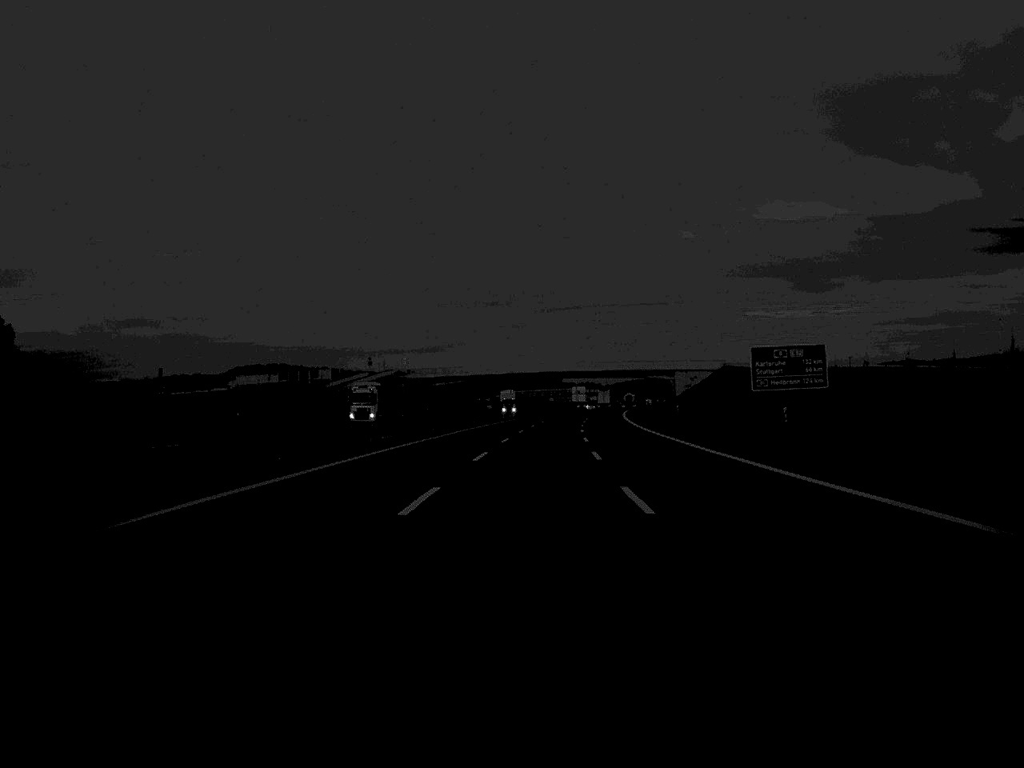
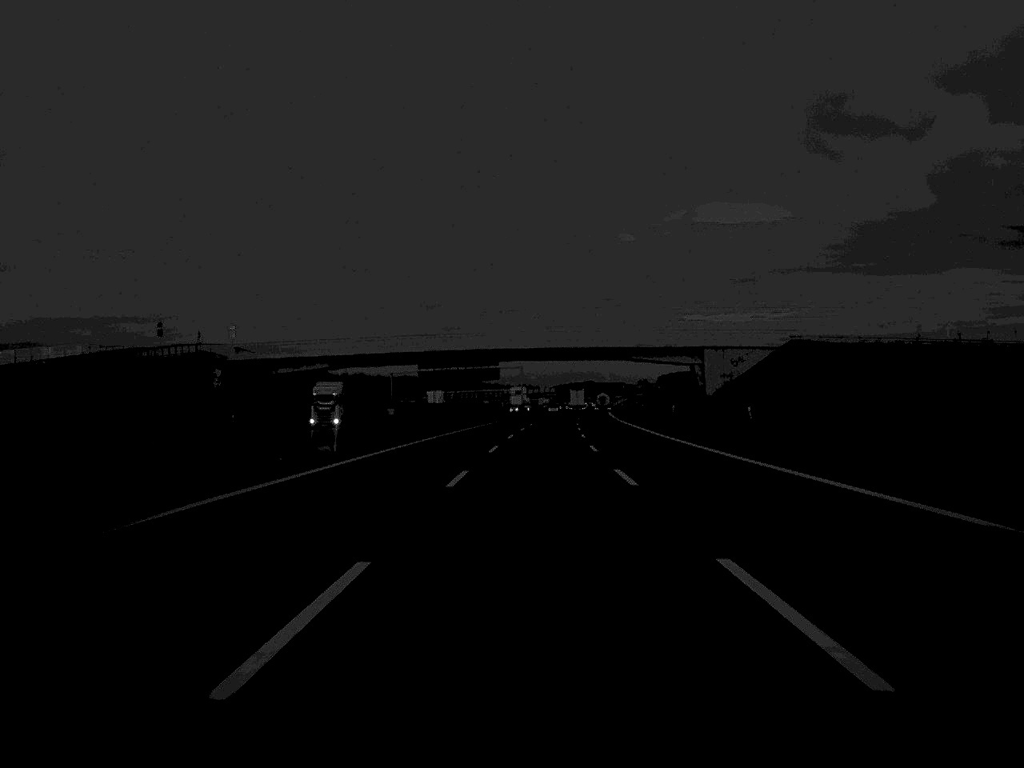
(+2.6, +99.7) m; +3°
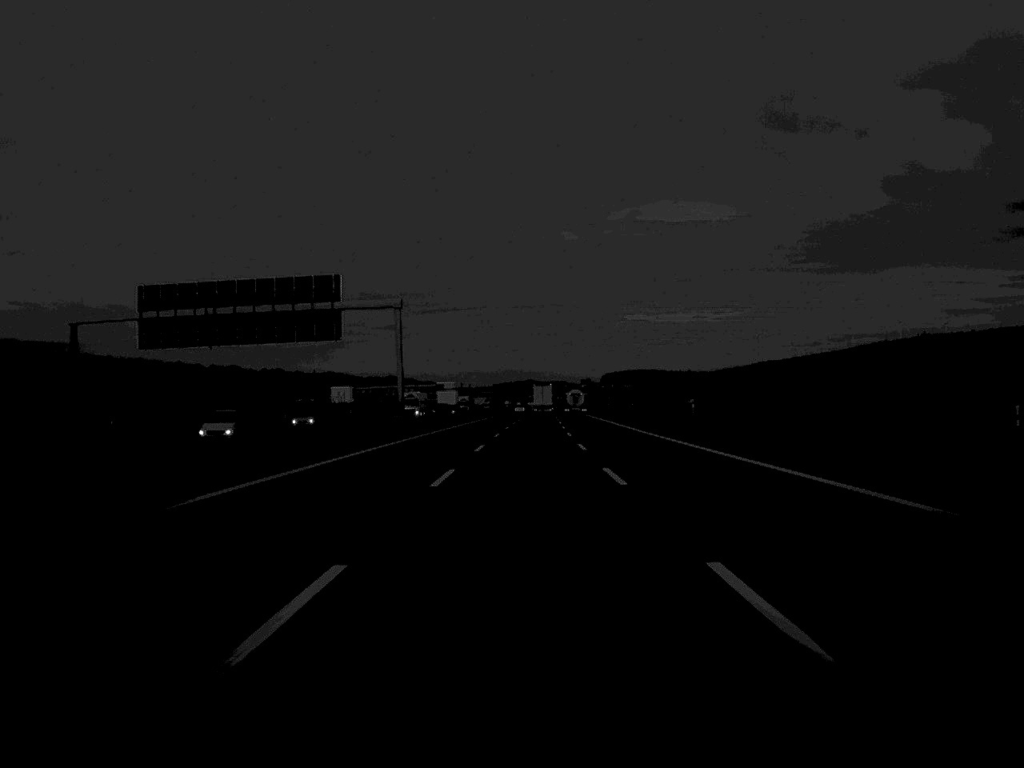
(+3.3, +124.3) m; +3°
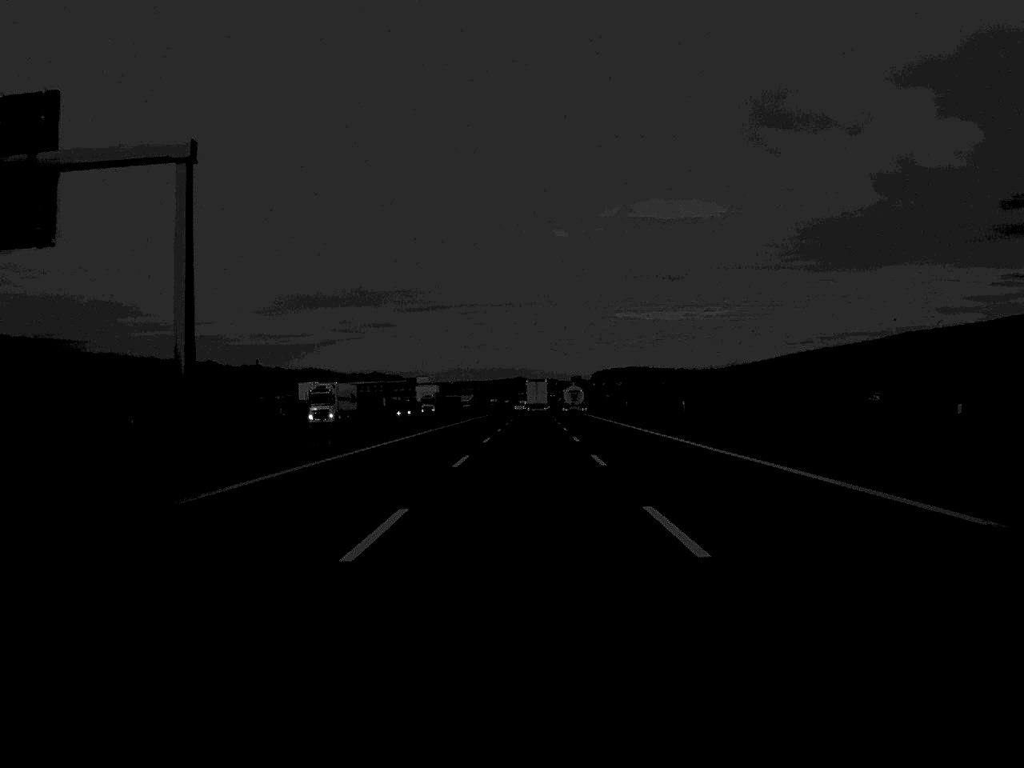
(+0.2, +46.4) m; 0°
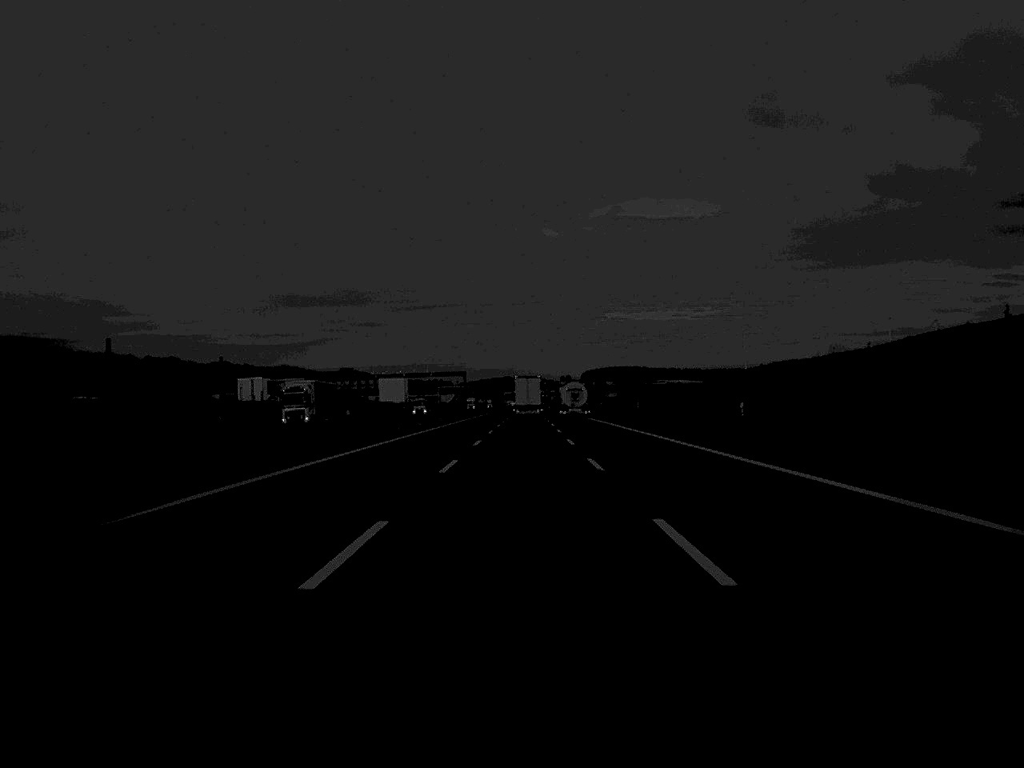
(+0.4, +72.4) m; +1°
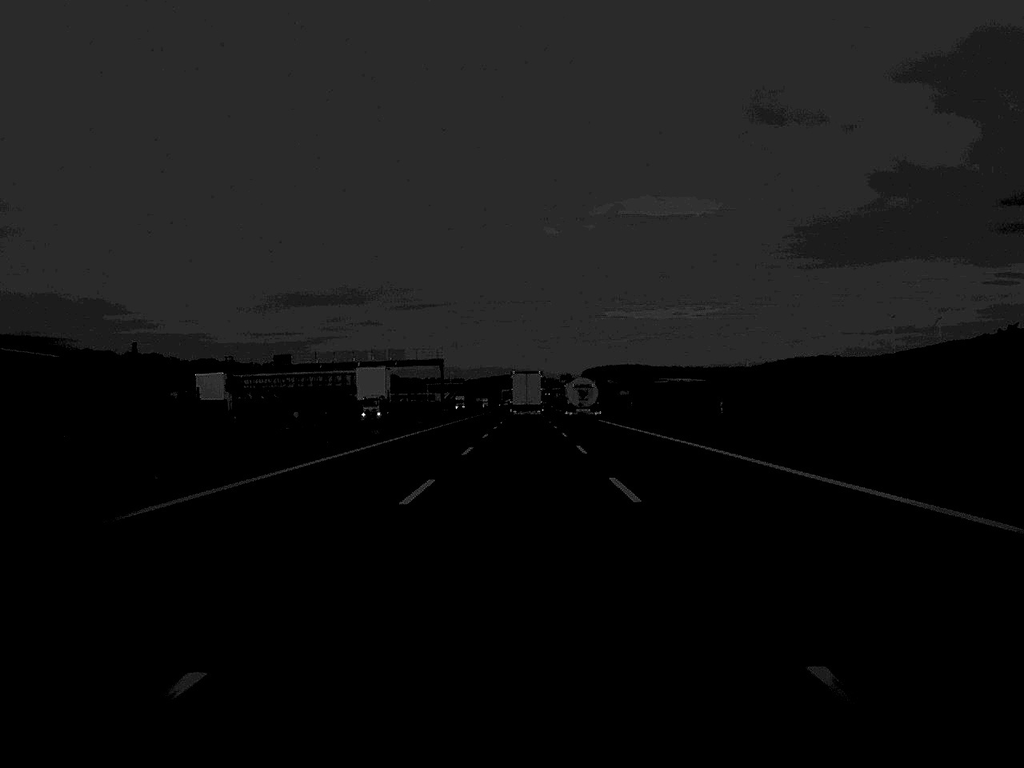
(0.0, +44.1) m; 0°
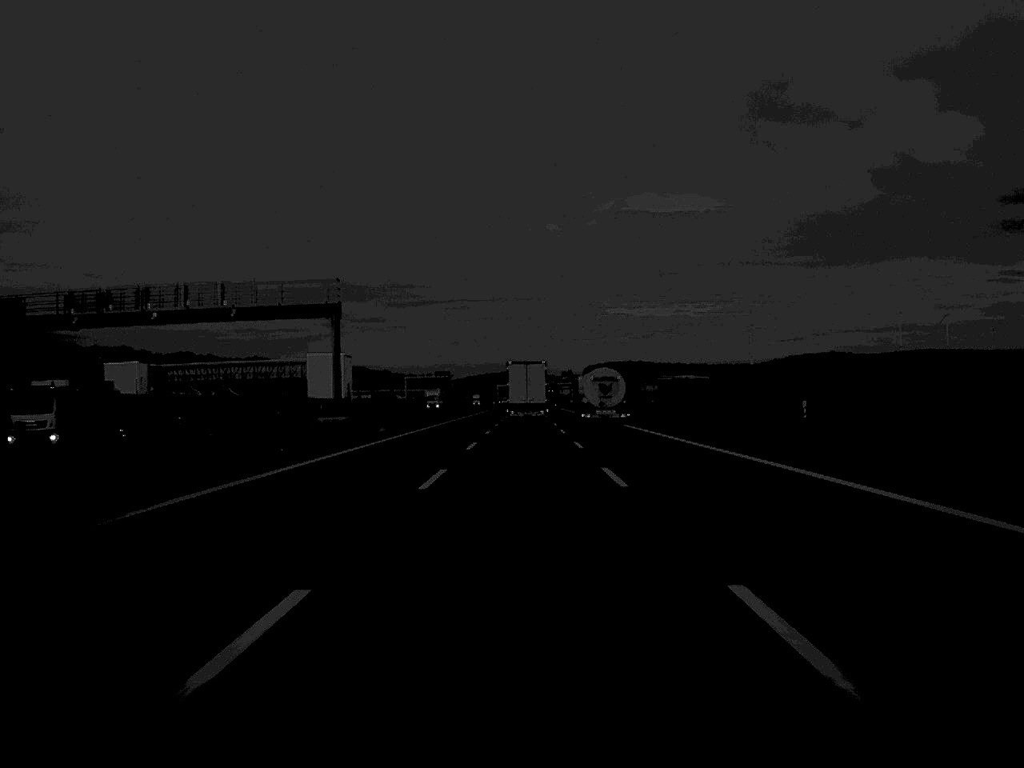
(0.0, +67.3) m; 0°
